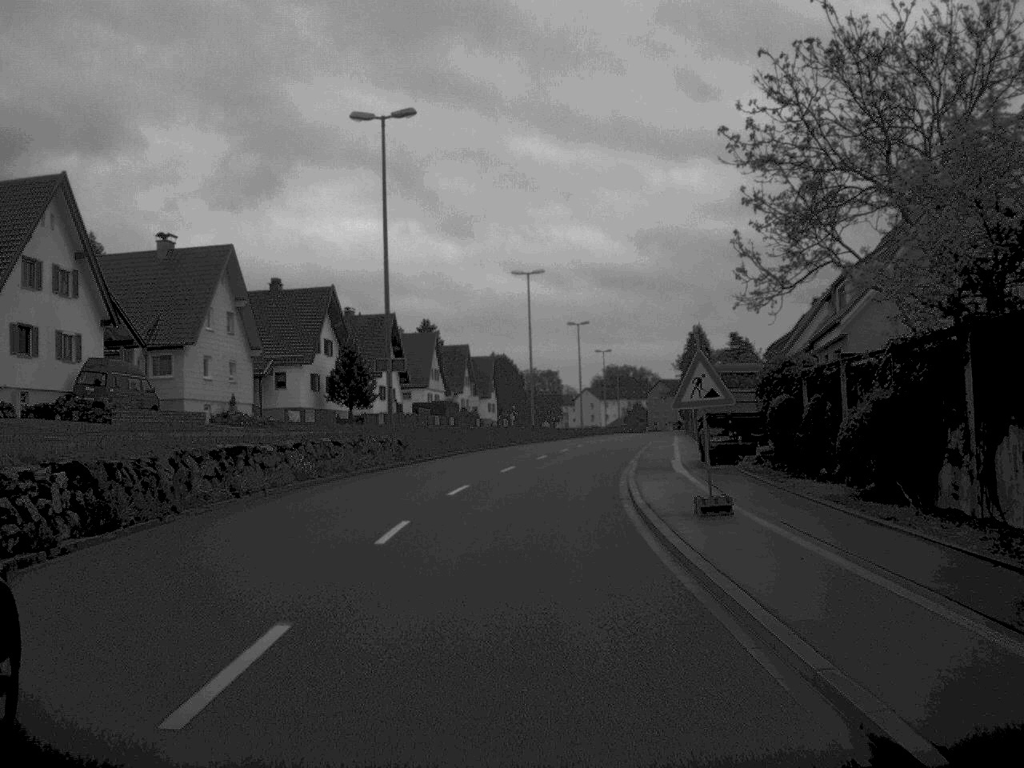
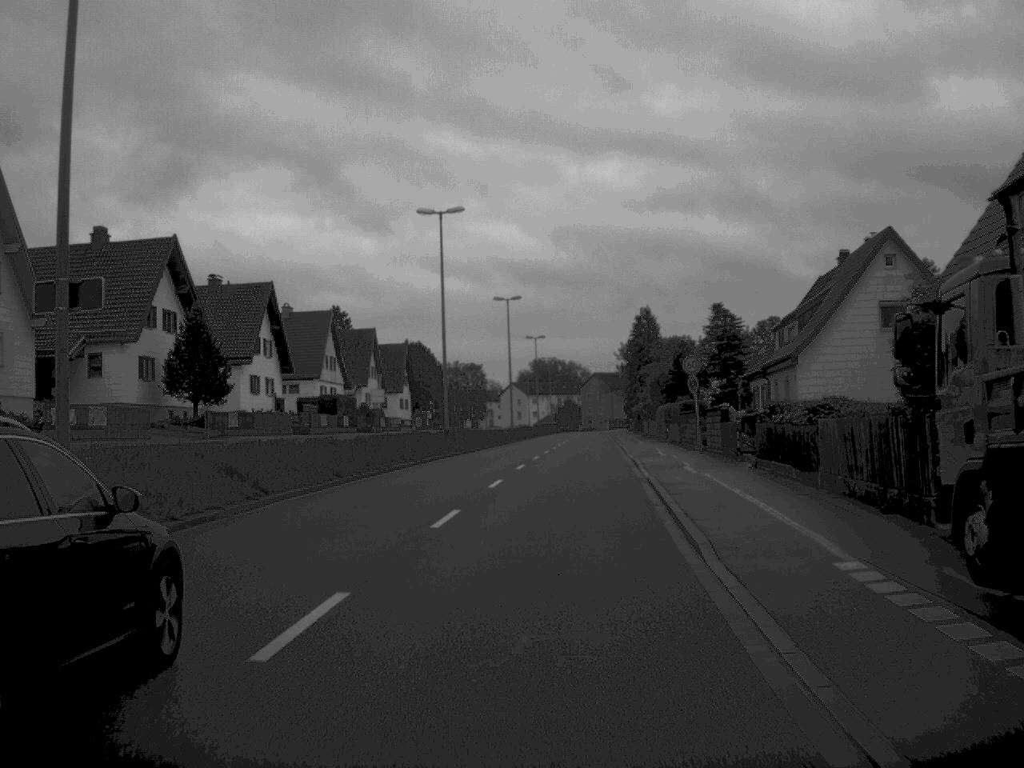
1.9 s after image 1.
(+0.4, +24.0) m; +3°
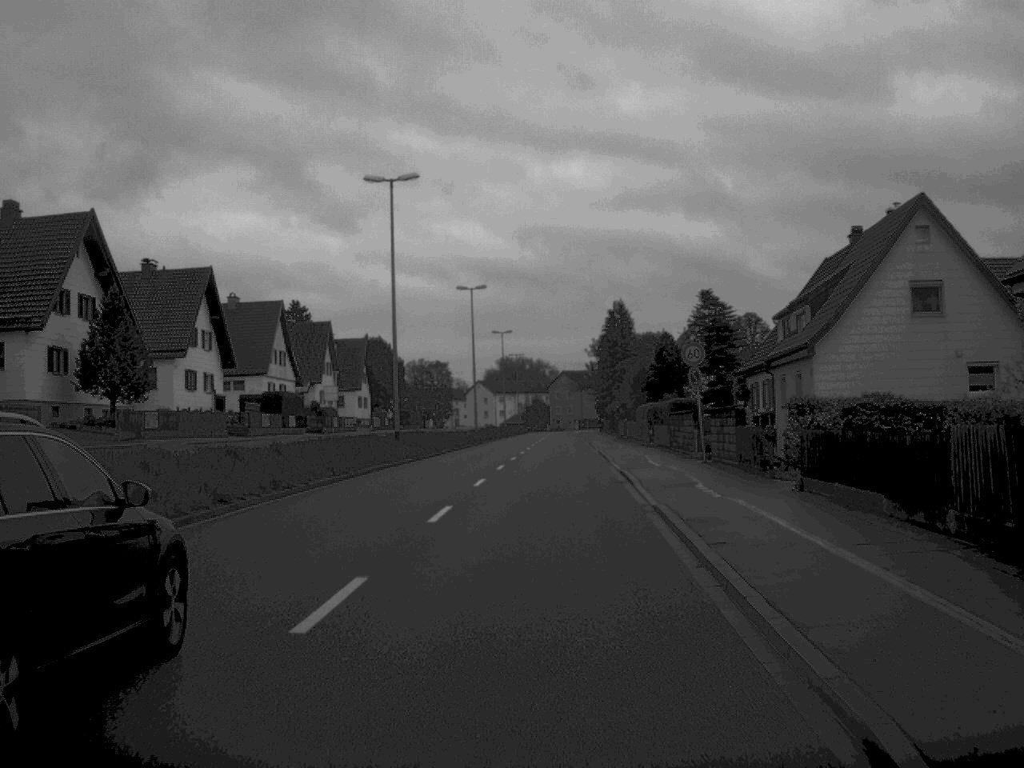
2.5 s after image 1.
(+0.1, +7.9) m; +1°
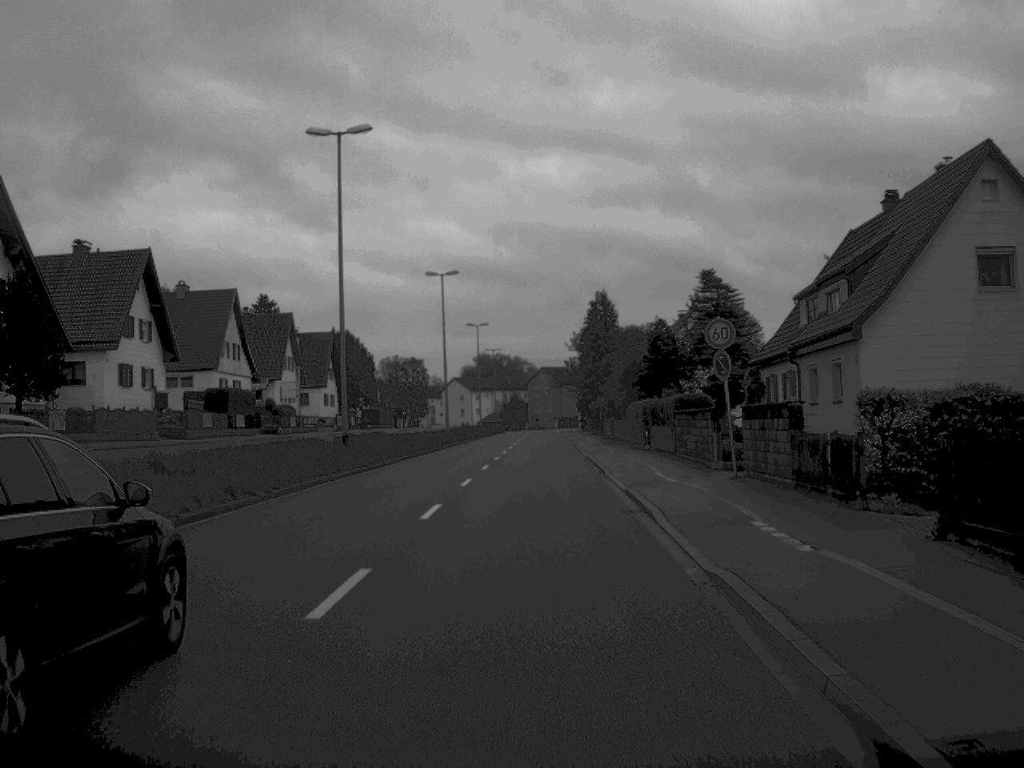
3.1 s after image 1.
(+0.1, +8.2) m; +1°
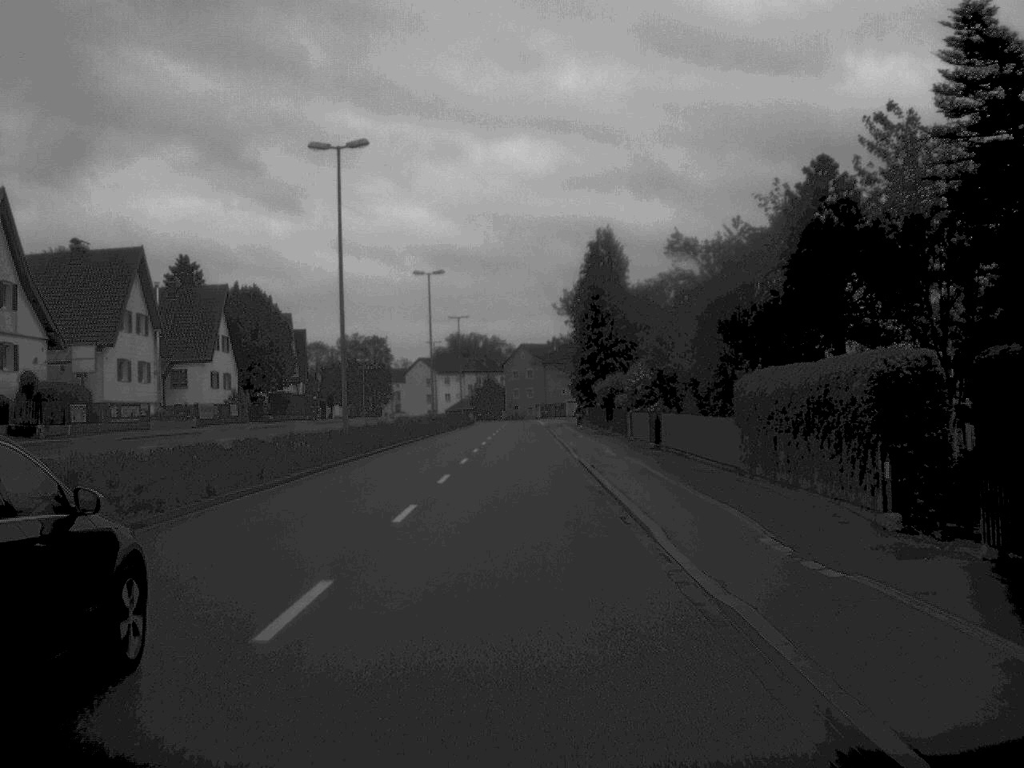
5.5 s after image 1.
(+0.4, +36.5) m; +1°
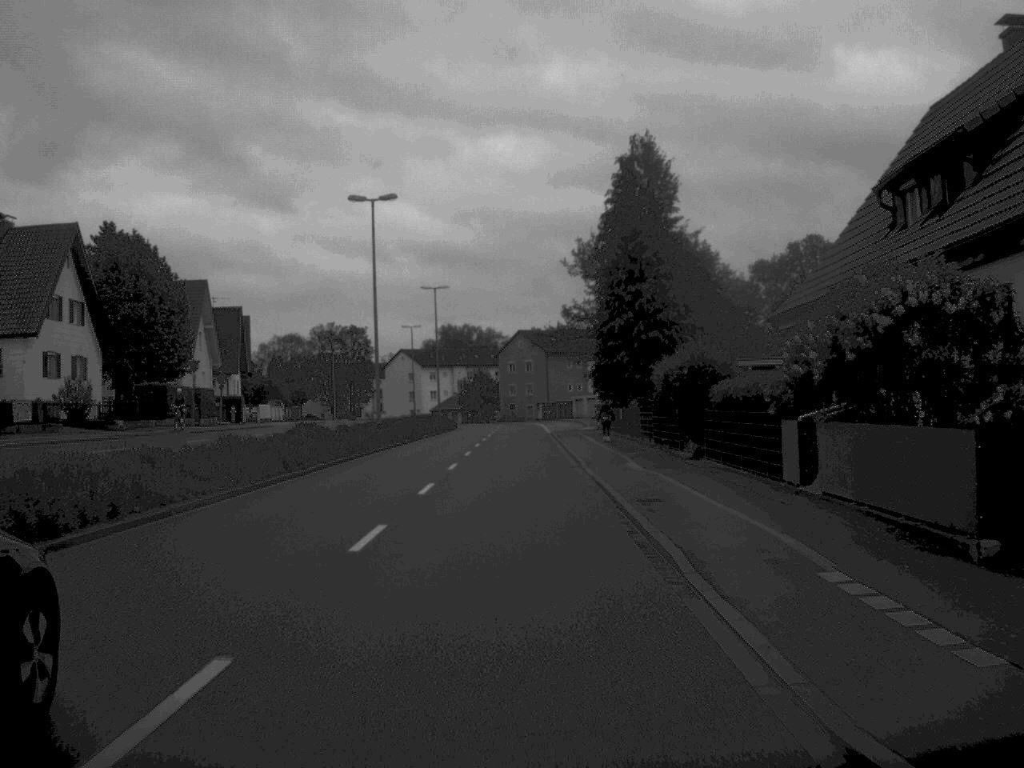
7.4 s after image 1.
(0.0, +30.4) m; 0°
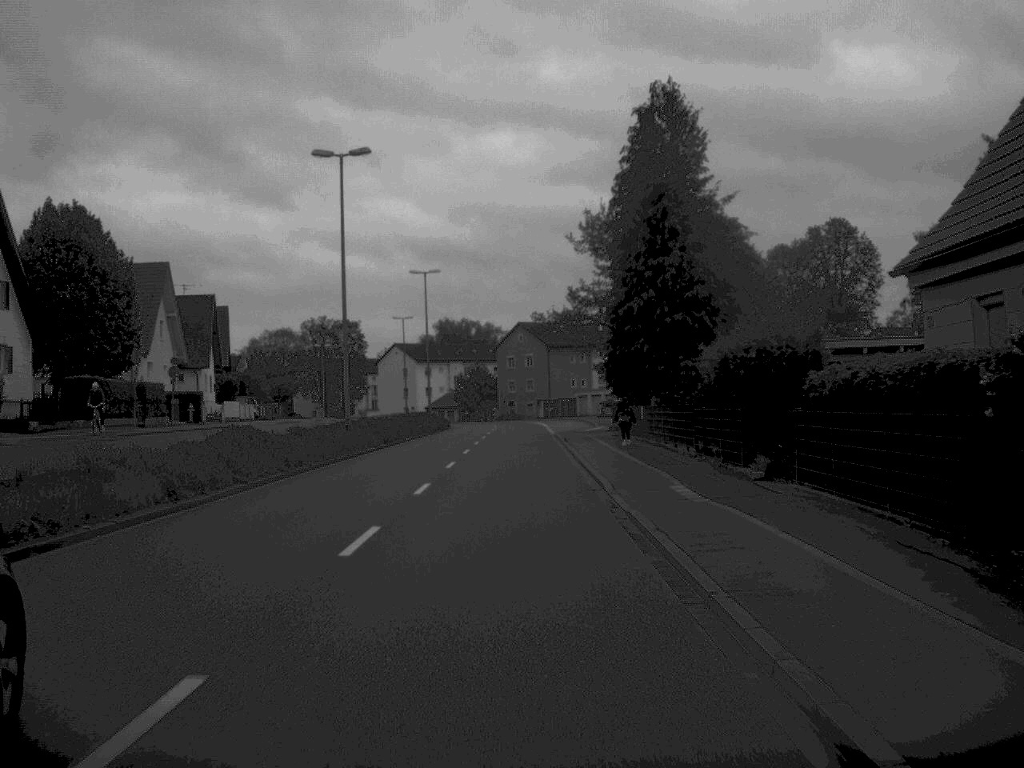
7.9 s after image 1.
(0.0, +9.4) m; 0°
